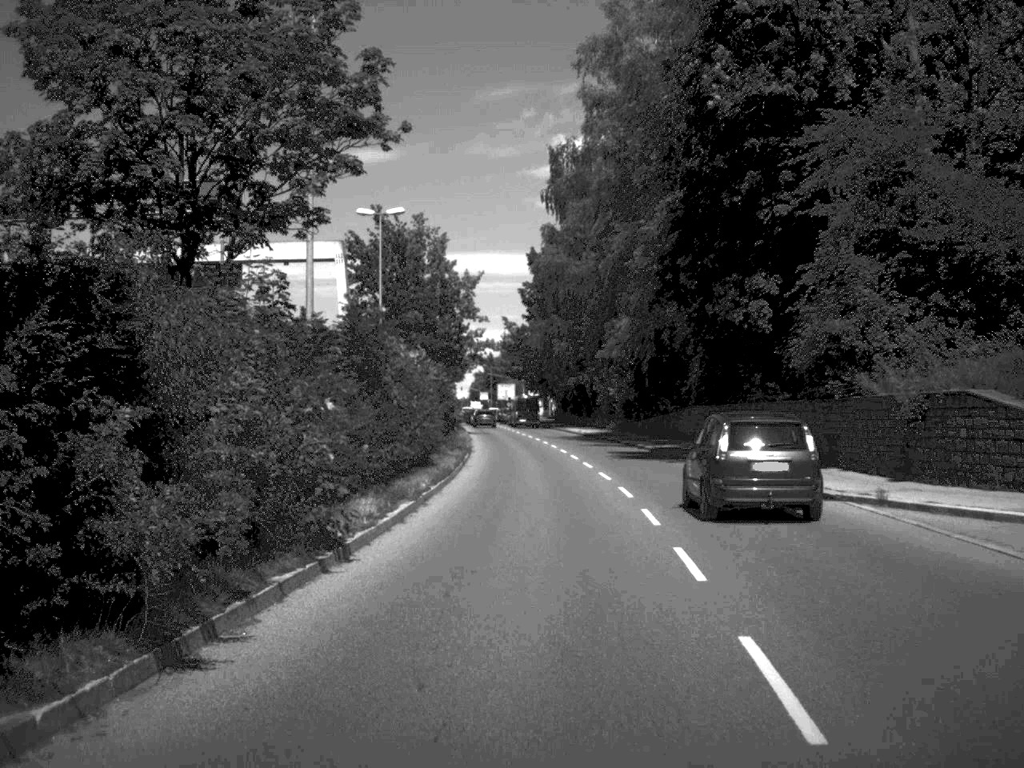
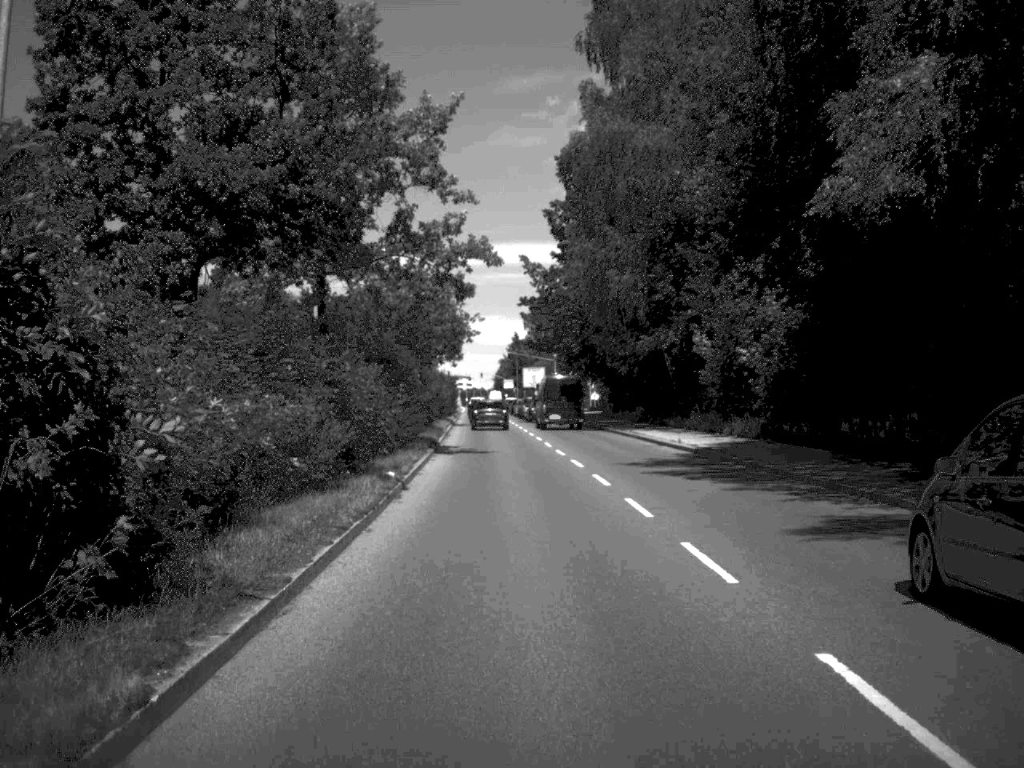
(-0.2, +42.5) m; -2°
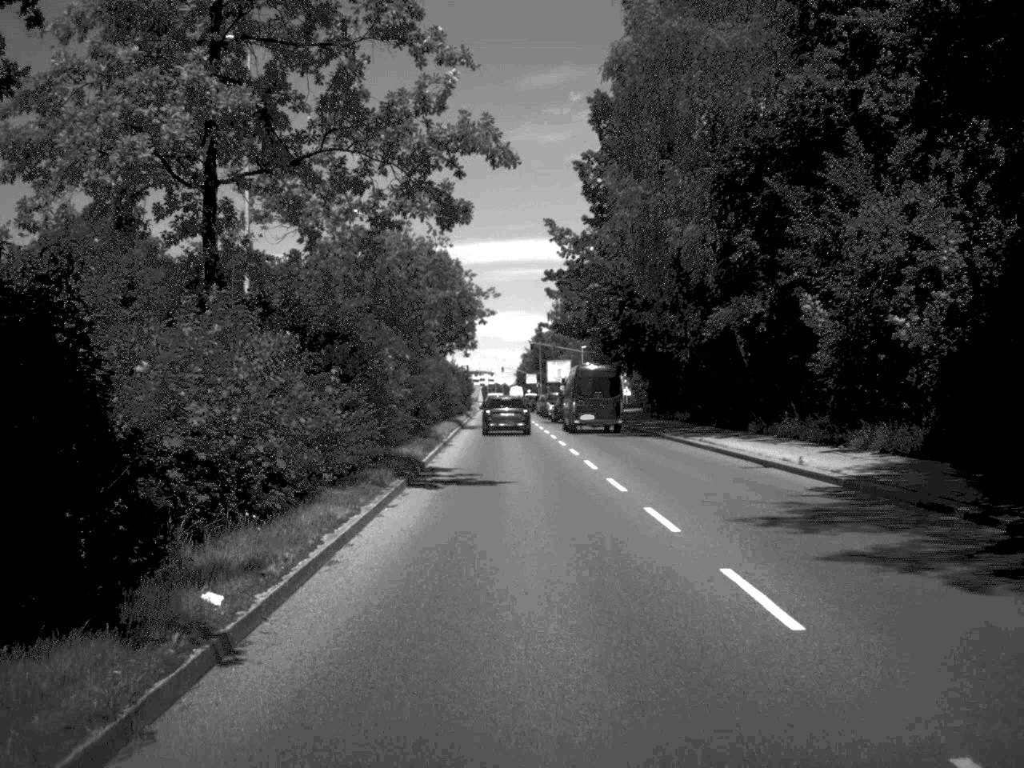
(-0.2, +14.1) m; -1°
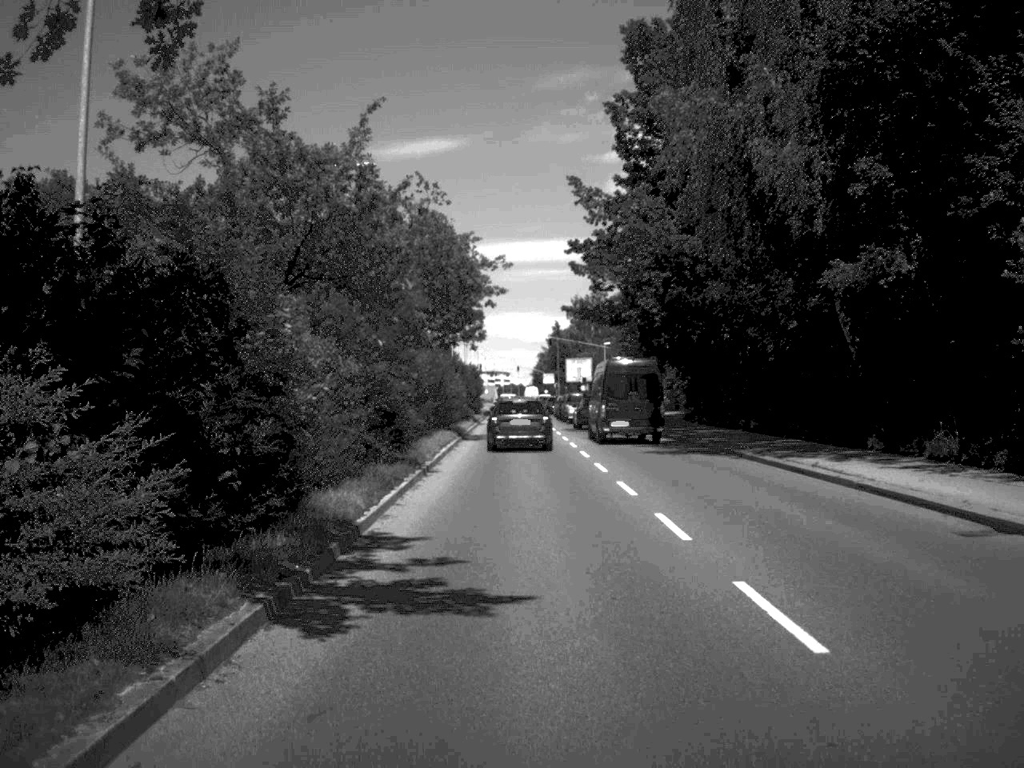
(-0.1, +12.5) m; -1°
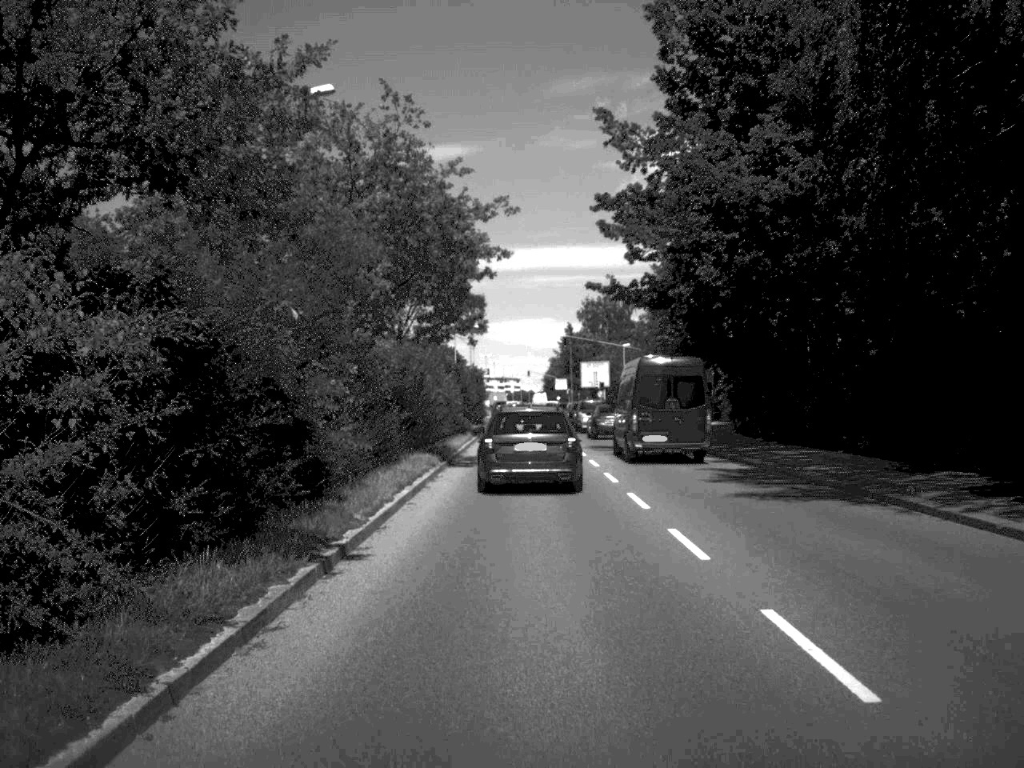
(0.0, +12.9) m; -1°
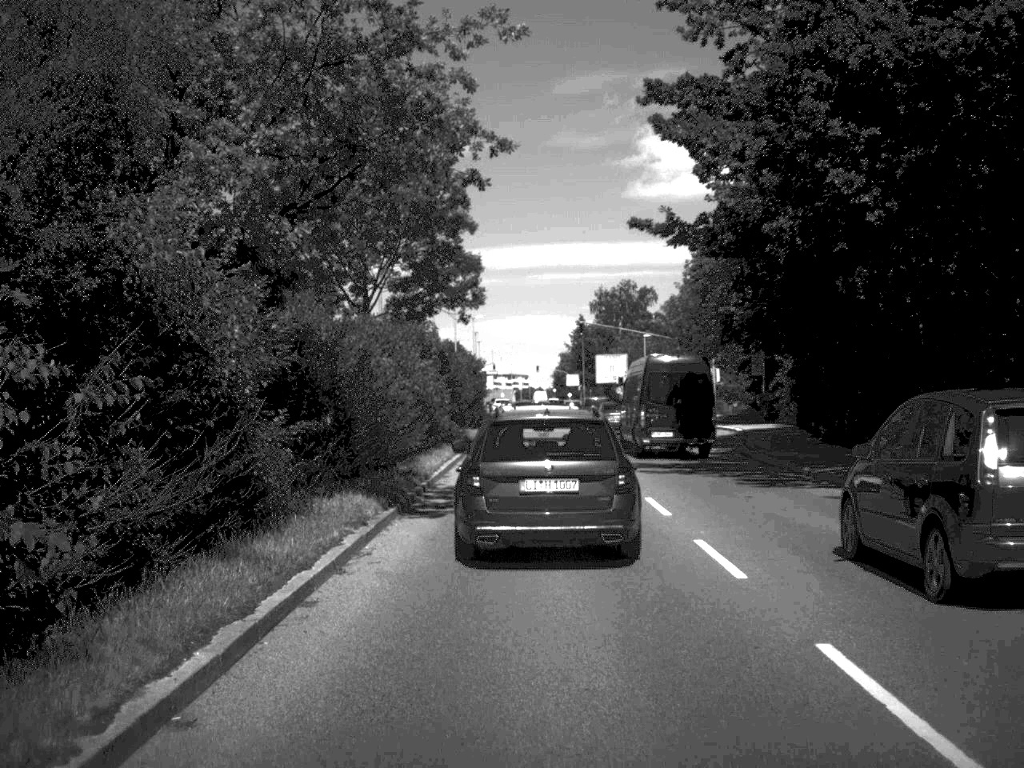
(-0.1, +13.2) m; -1°
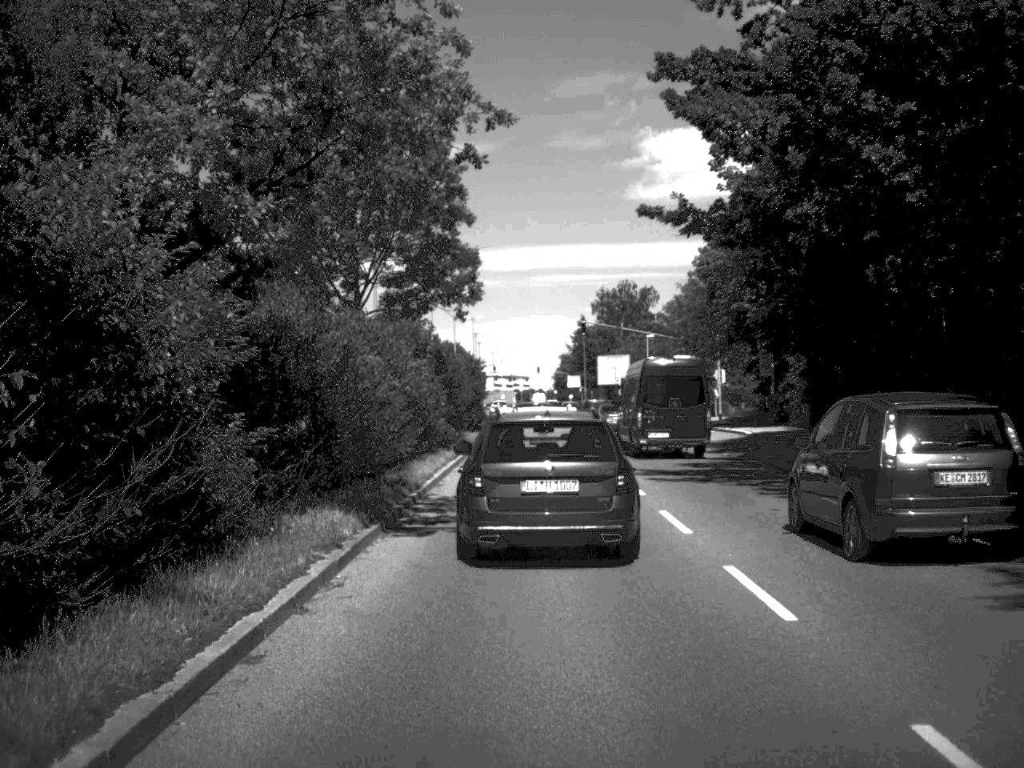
(0.0, +2.0) m; 0°
